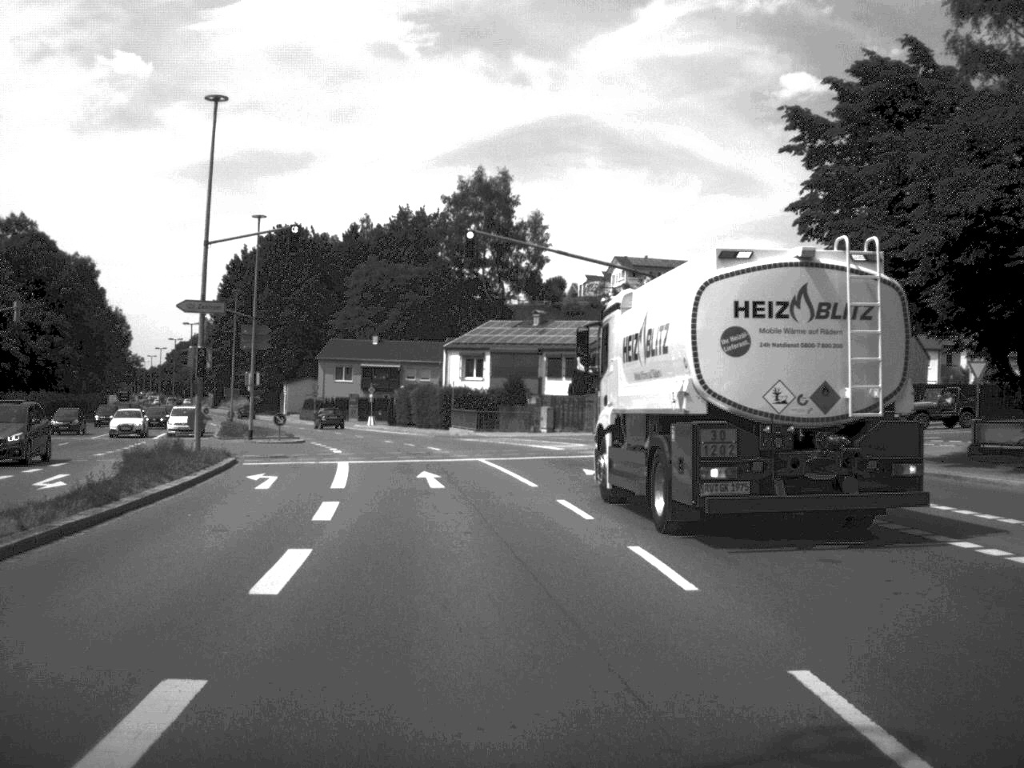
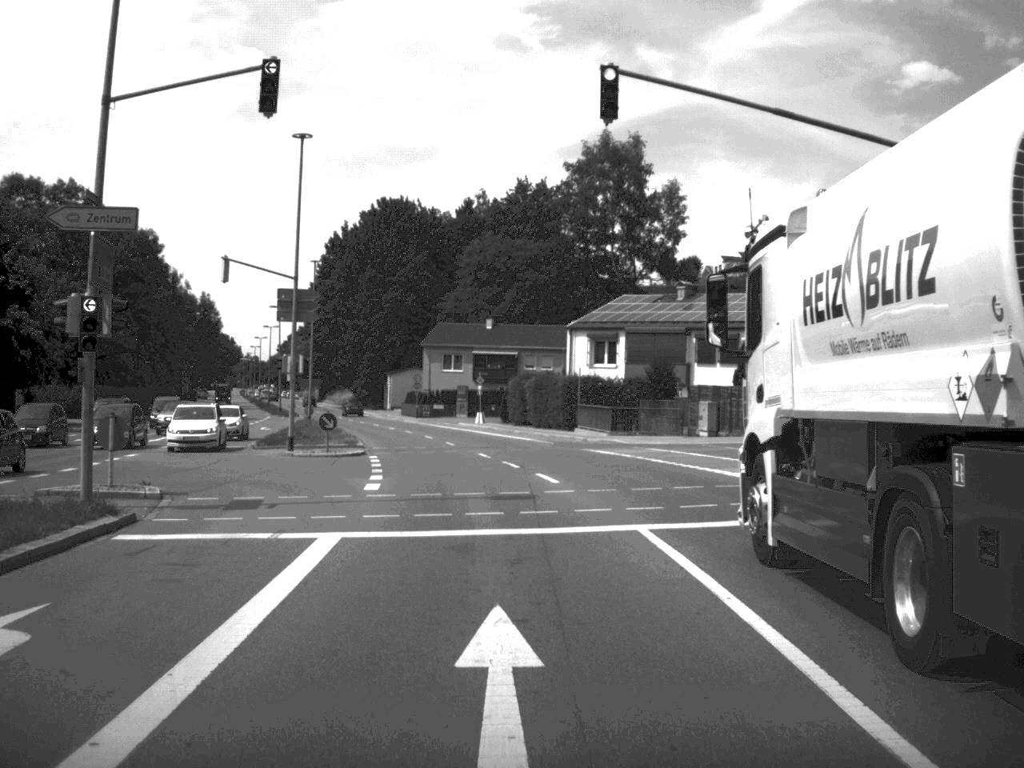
(-0.8, +17.6) m; -6°
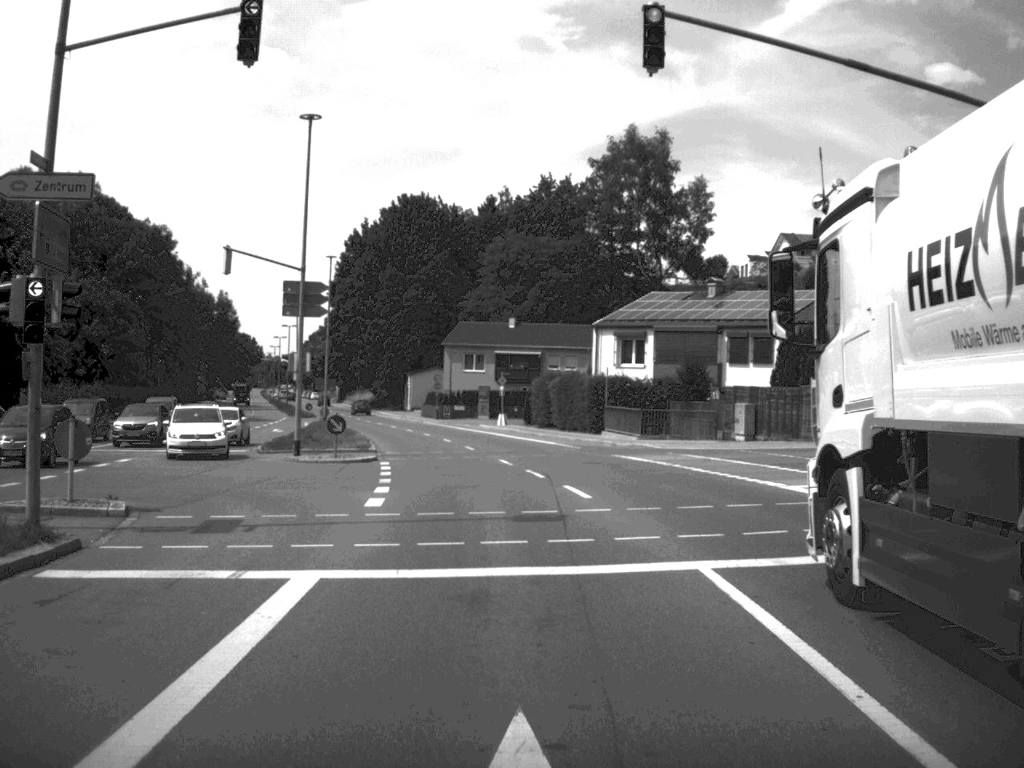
(0.0, +3.0) m; -1°
